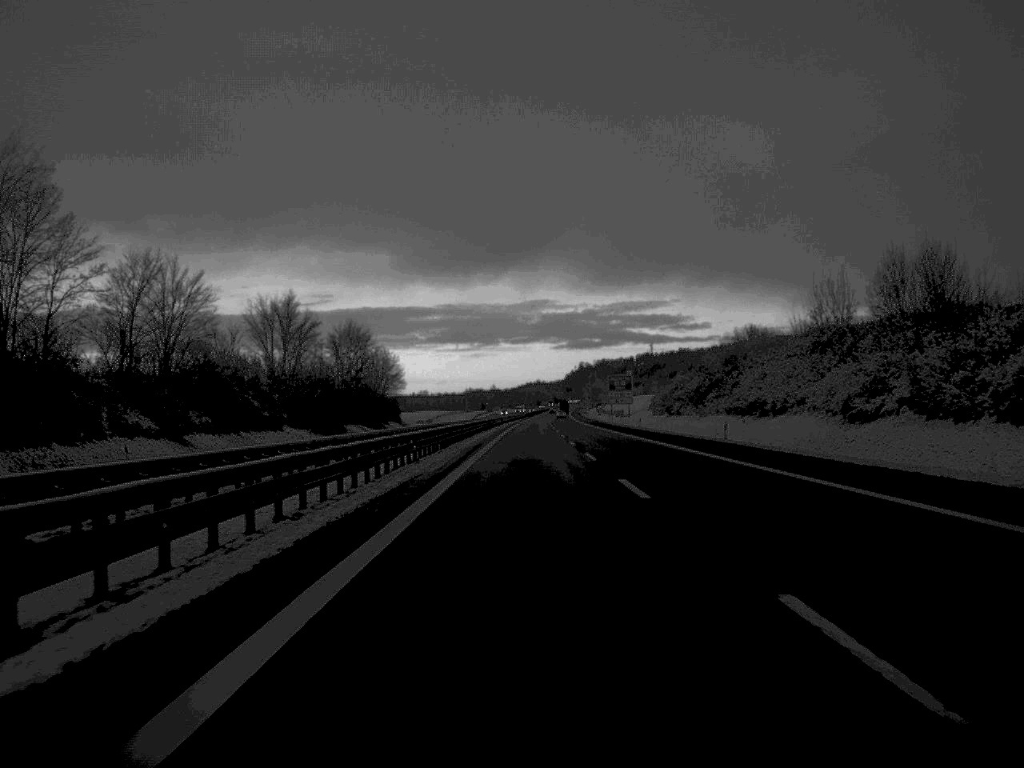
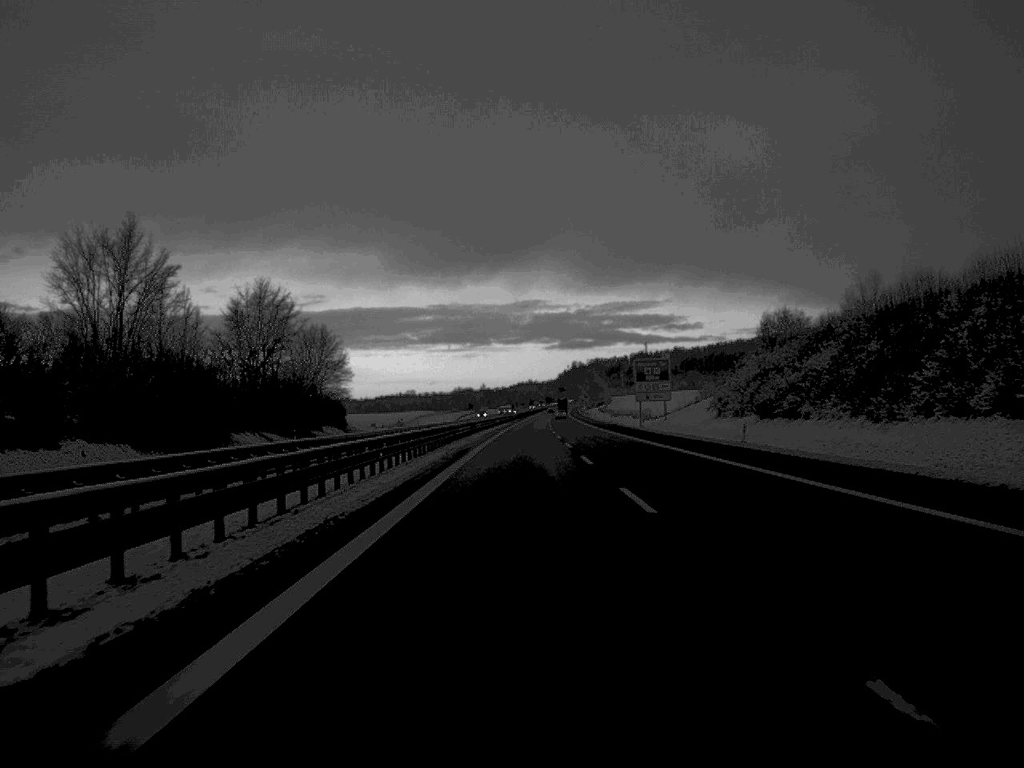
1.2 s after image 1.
(+0.2, +56.9) m; 0°
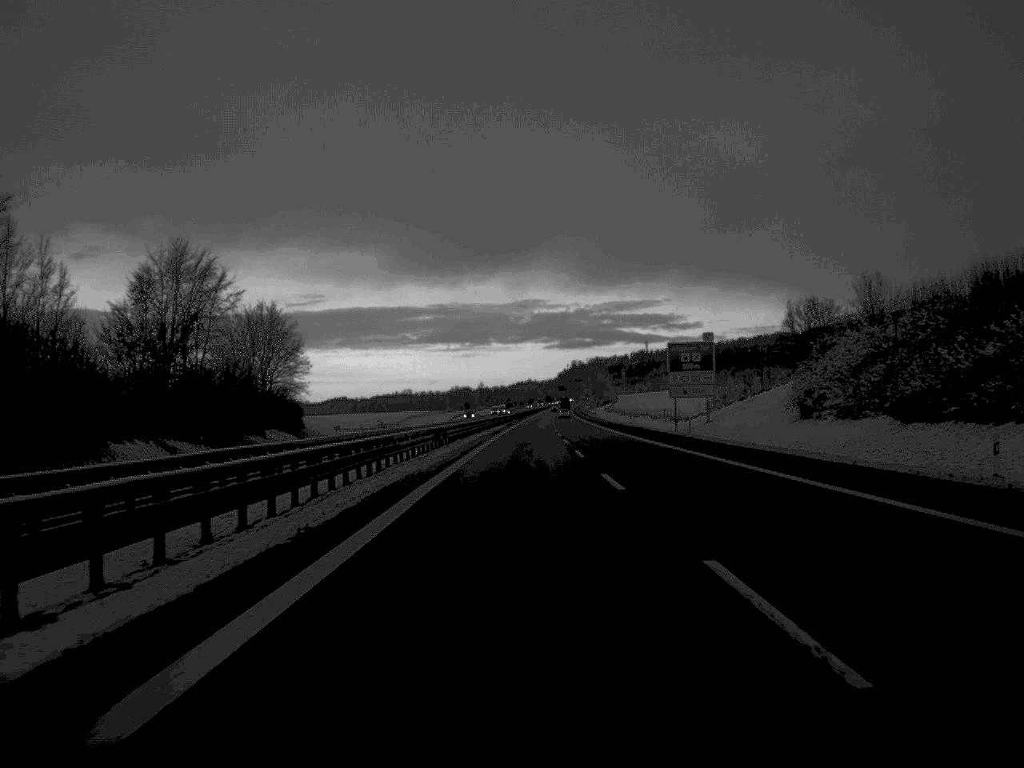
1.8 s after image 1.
(0.0, +30.3) m; 0°
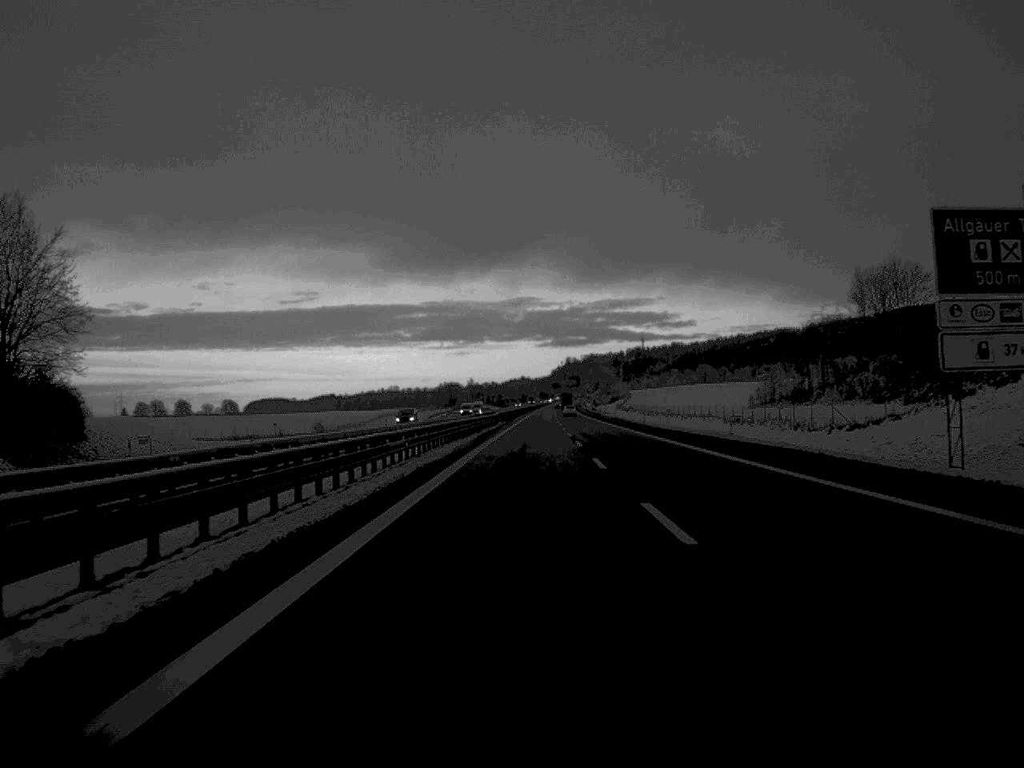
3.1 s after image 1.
(+0.1, +64.1) m; 0°
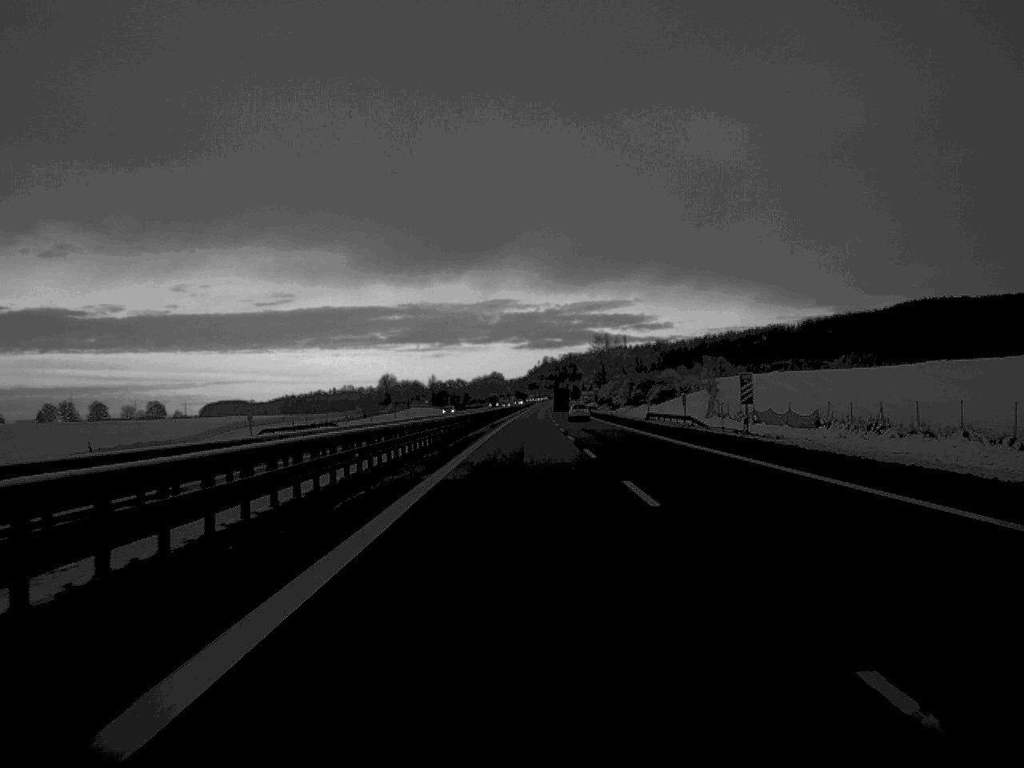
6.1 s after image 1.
(+1.7, +156.1) m; +1°
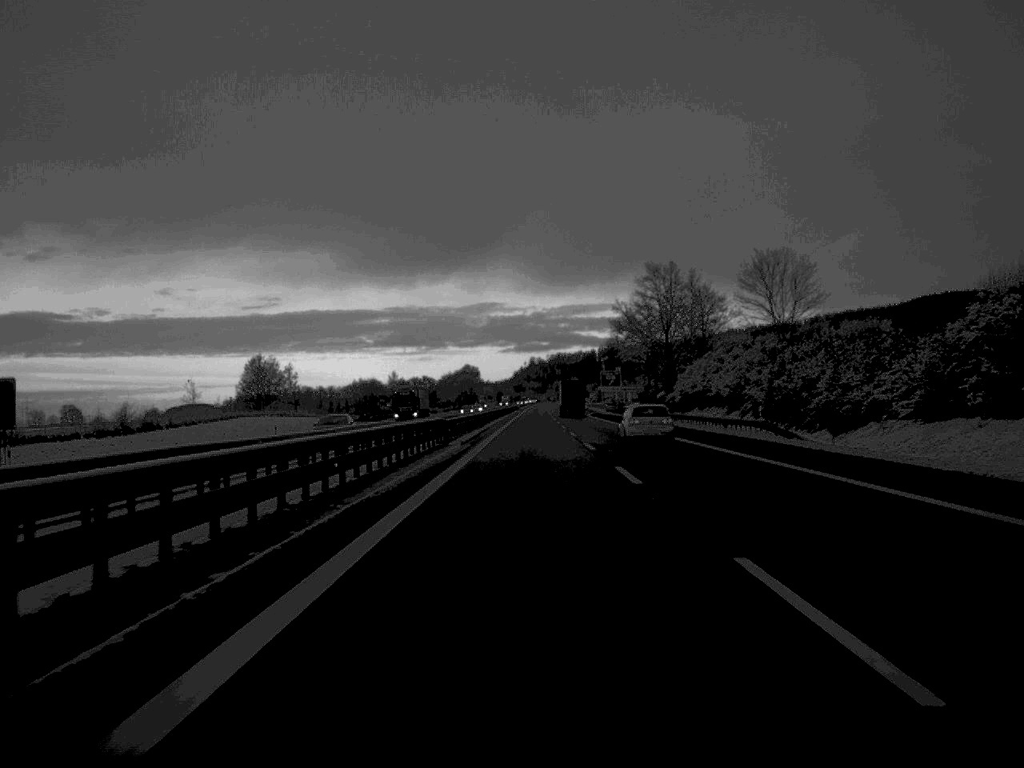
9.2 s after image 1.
(+0.8, +155.8) m; +1°
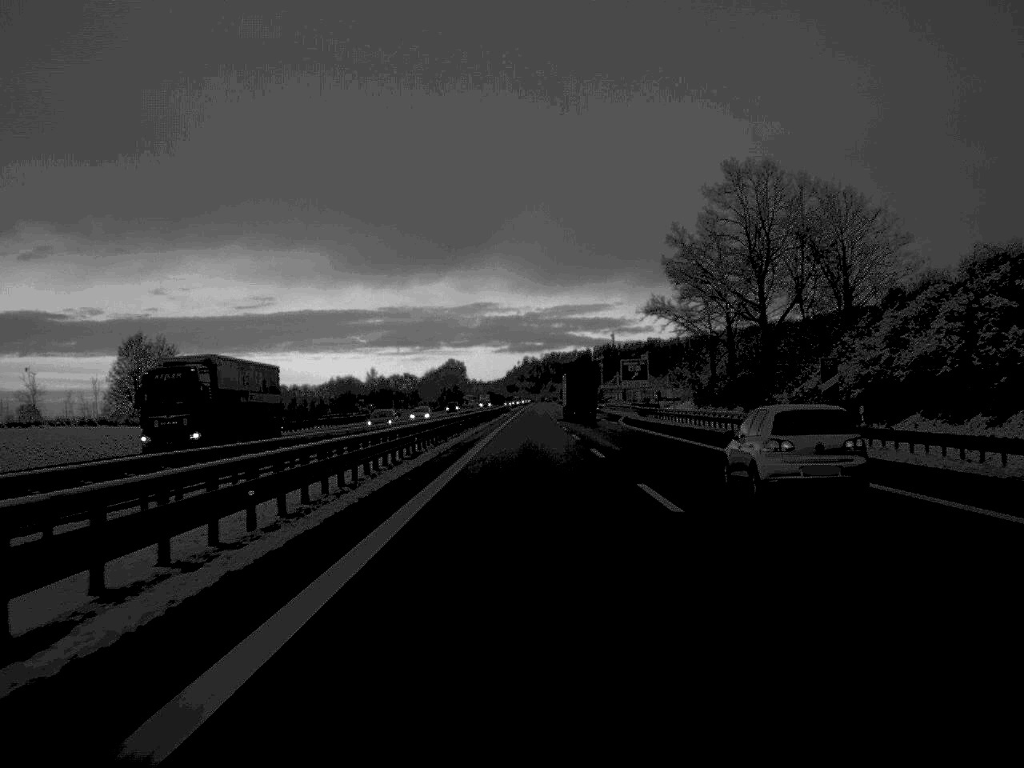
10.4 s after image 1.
(+0.1, +60.2) m; 0°
